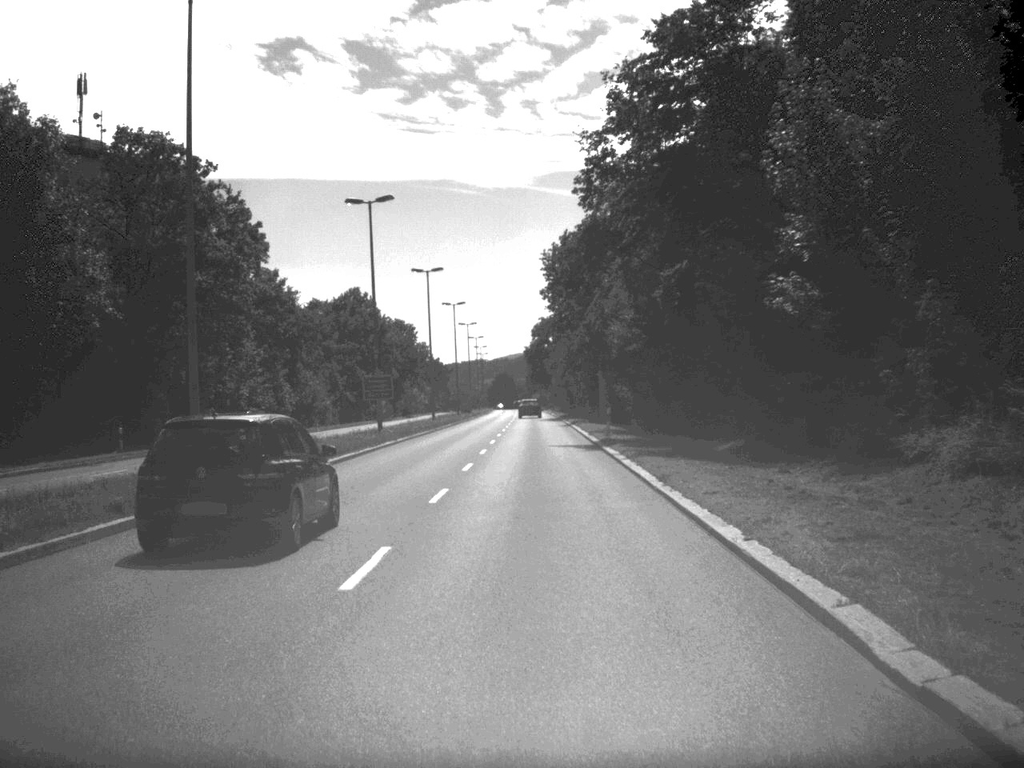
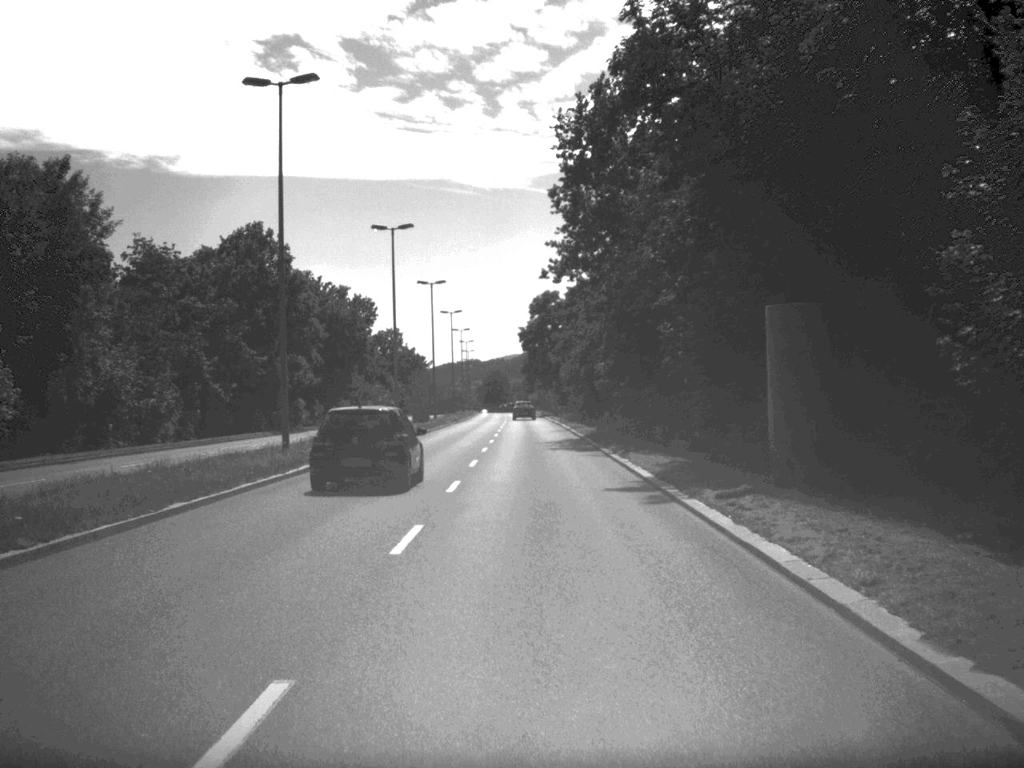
(0.0, +50.5) m; 0°
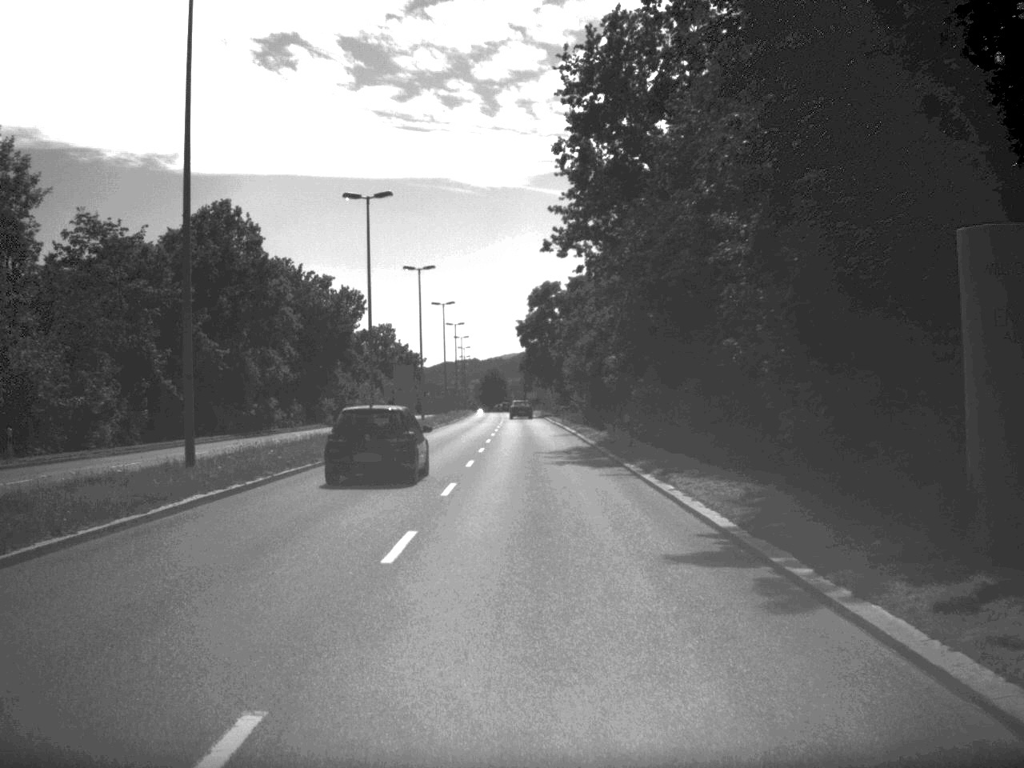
(0.0, +9.6) m; 0°
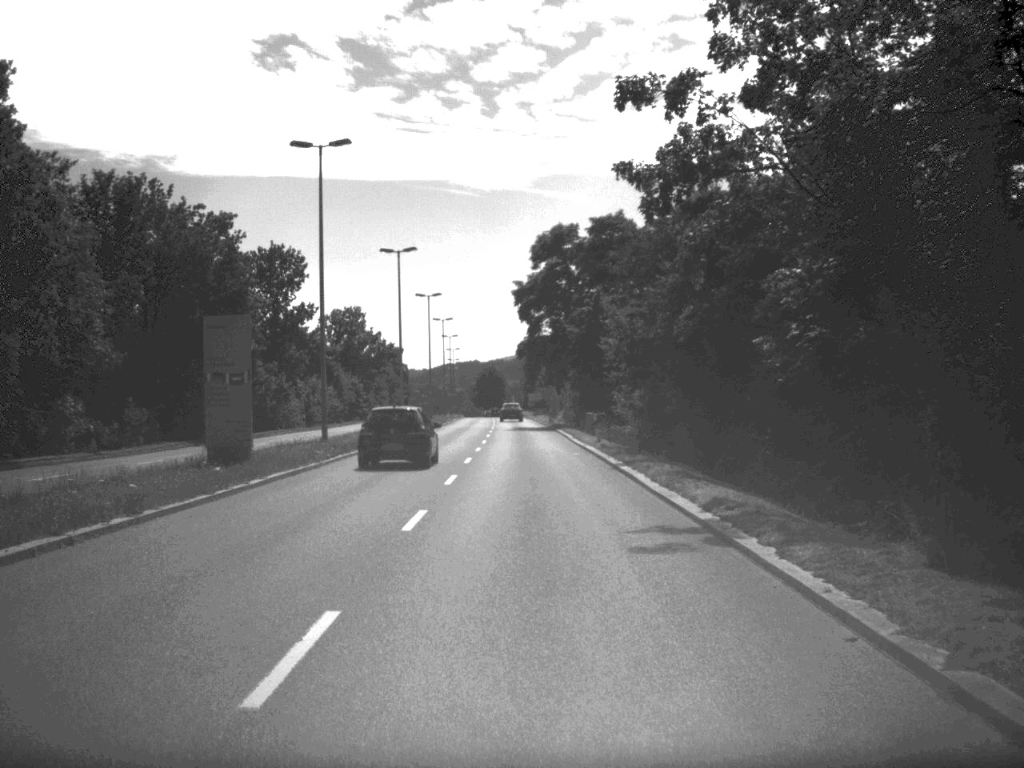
(-0.1, +40.9) m; 0°
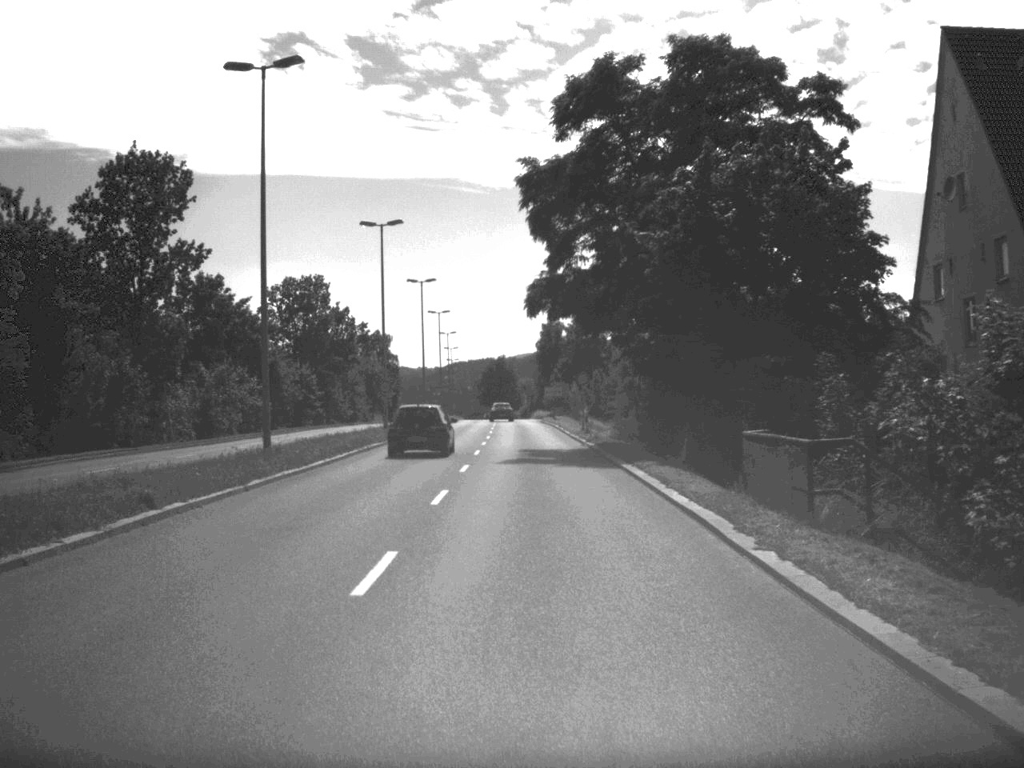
(-0.3, +40.1) m; -1°
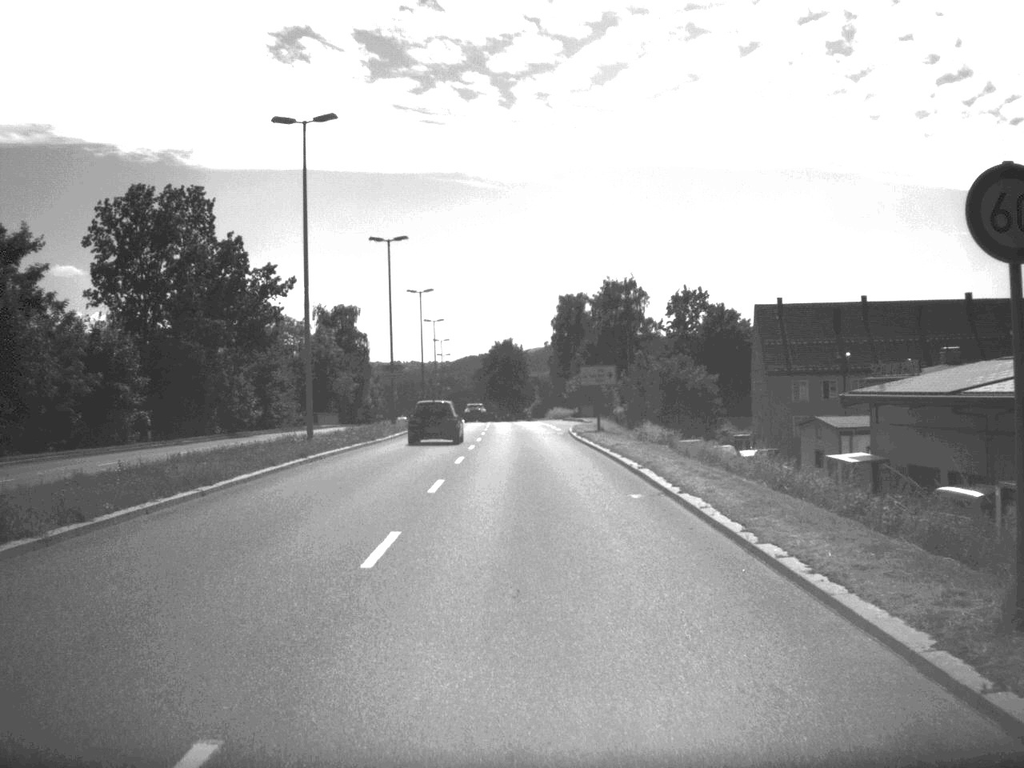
(-0.3, +51.7) m; -1°
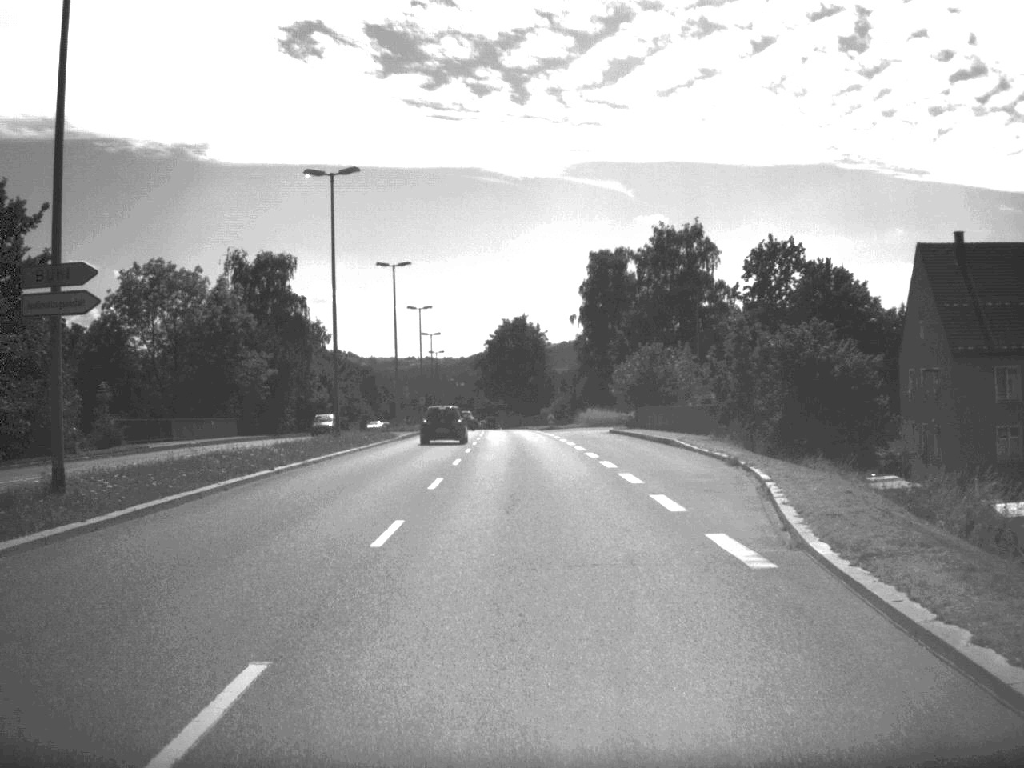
(-0.4, +51.1) m; -1°
